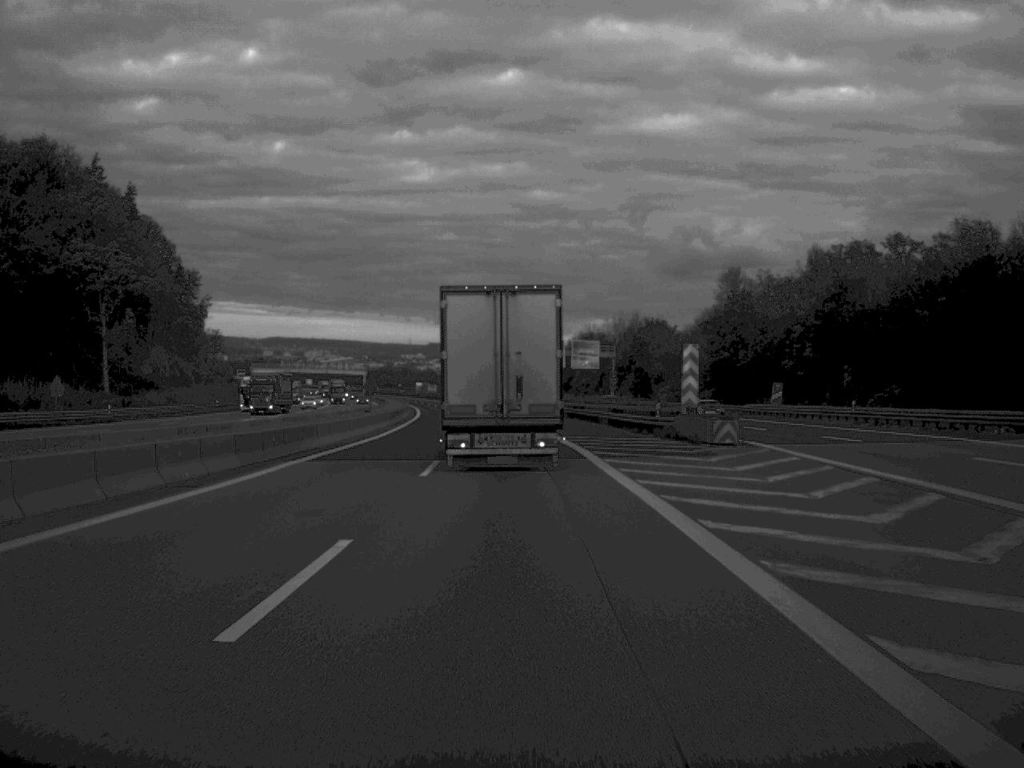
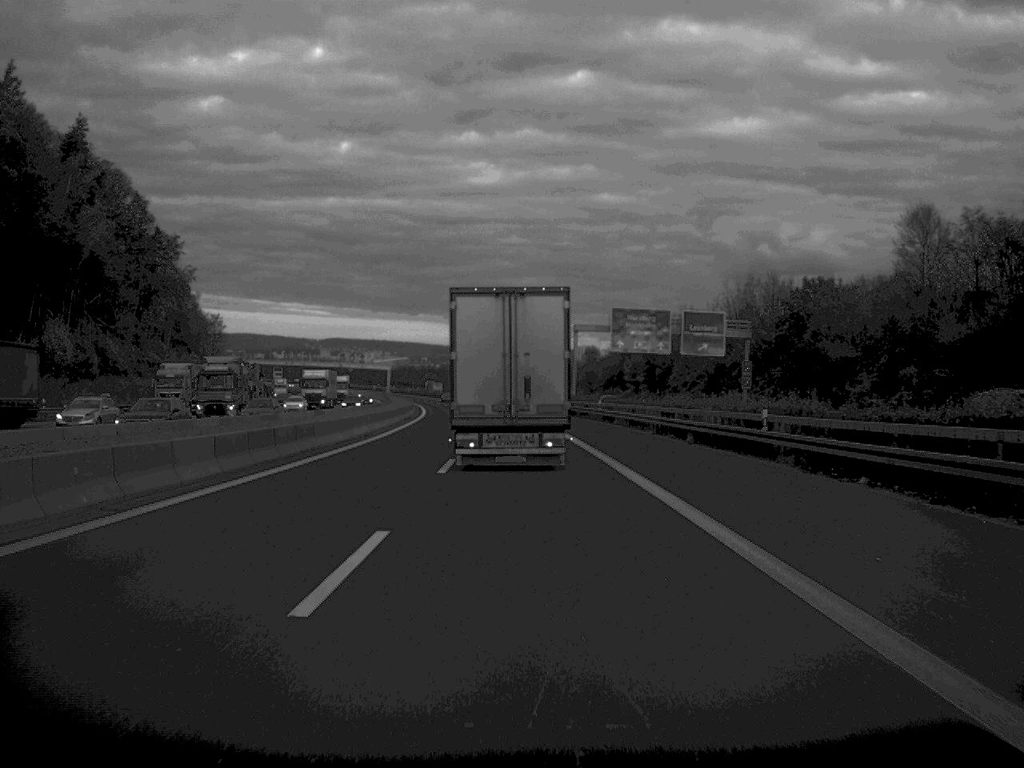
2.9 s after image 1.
(-1.7, +70.5) m; -3°
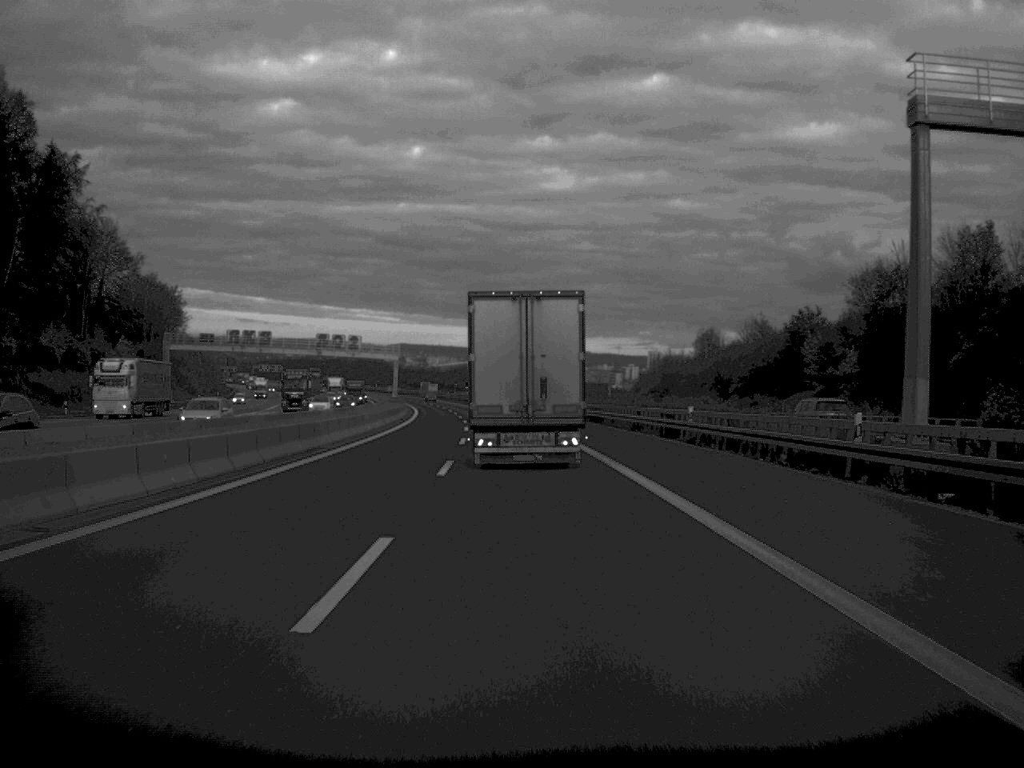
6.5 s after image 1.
(-2.3, +89.8) m; -3°
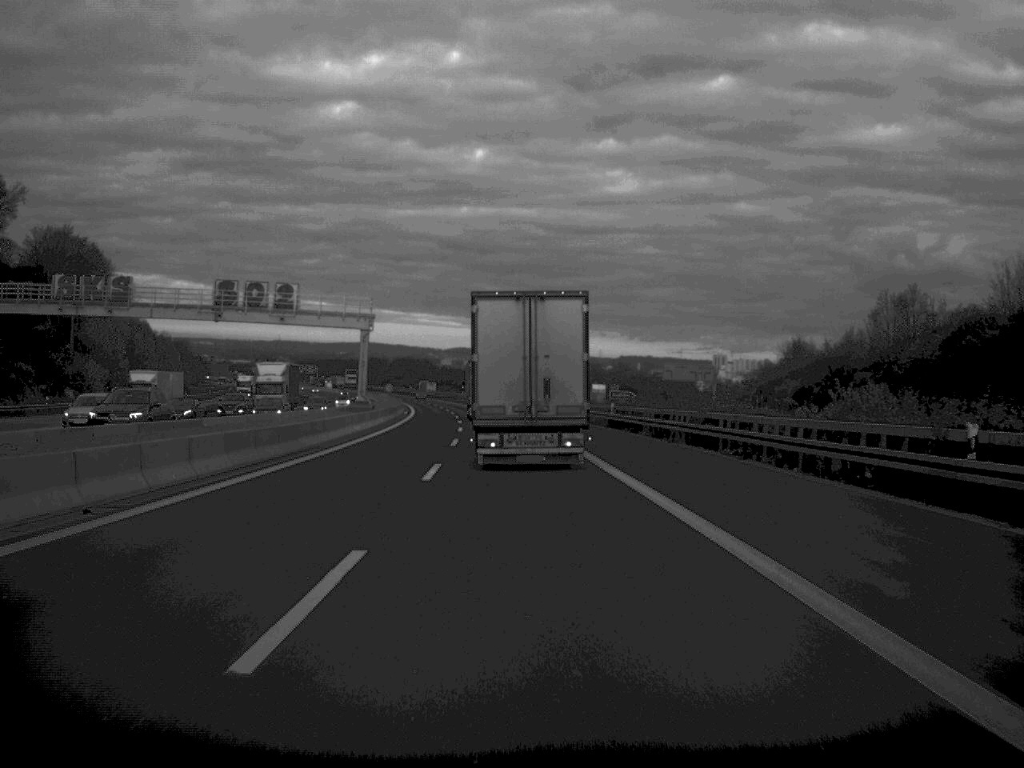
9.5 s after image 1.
(-1.7, +72.6) m; -3°
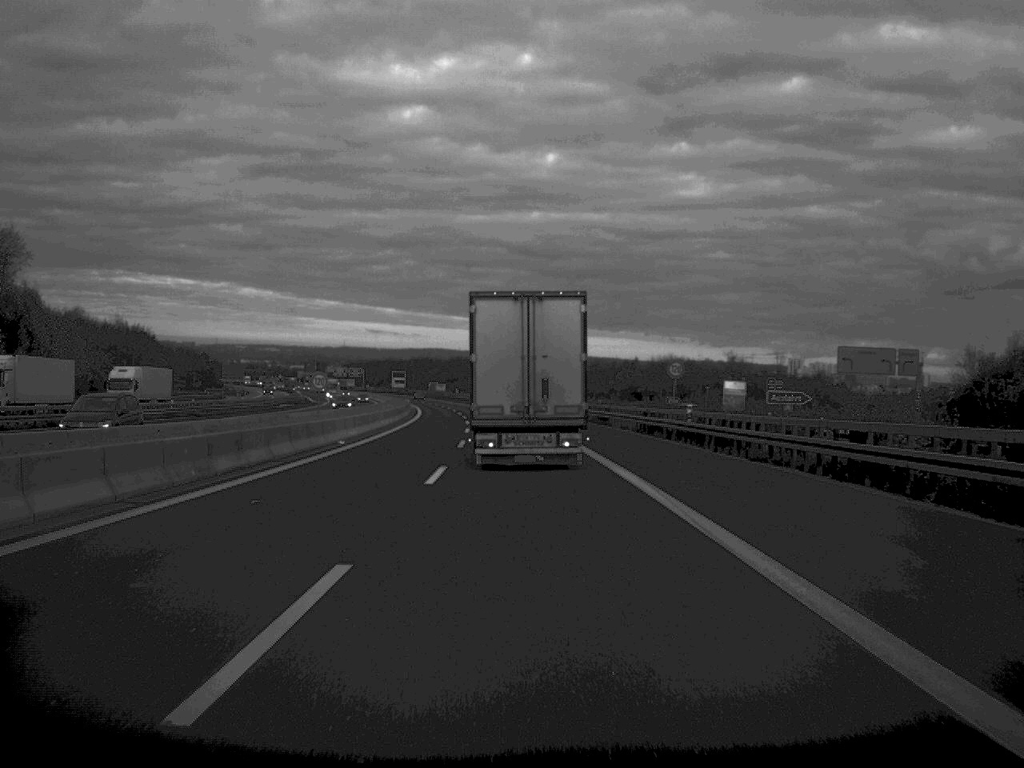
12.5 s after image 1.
(-1.9, +72.4) m; -3°
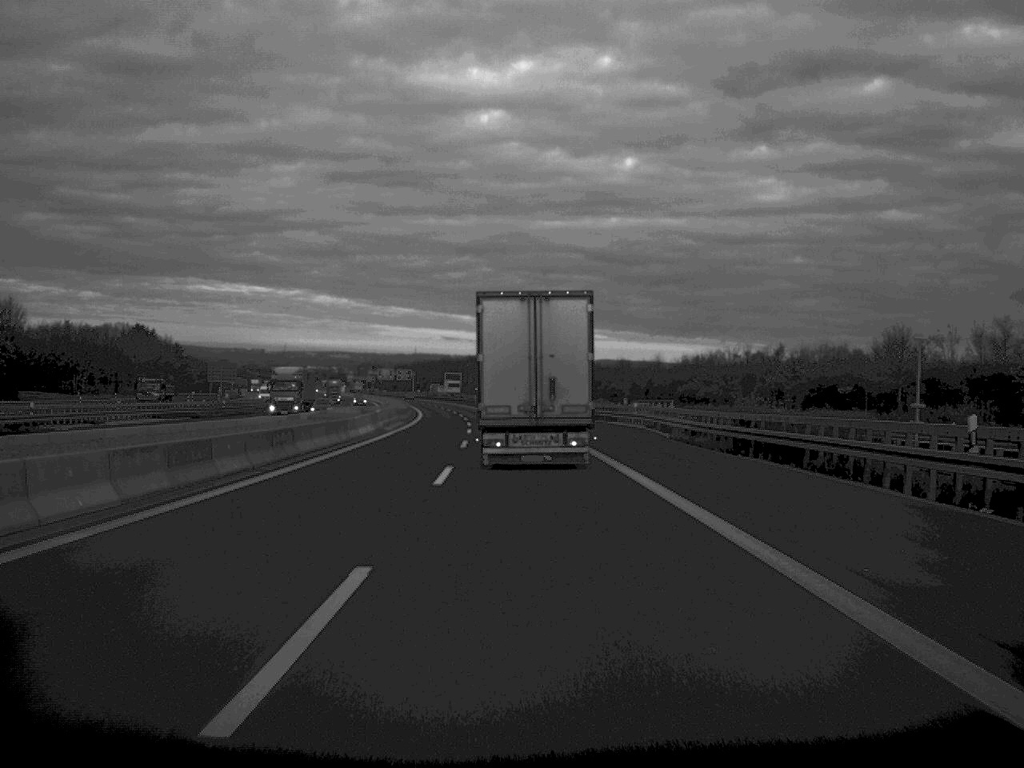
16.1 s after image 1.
(-2.5, +89.3) m; -3°
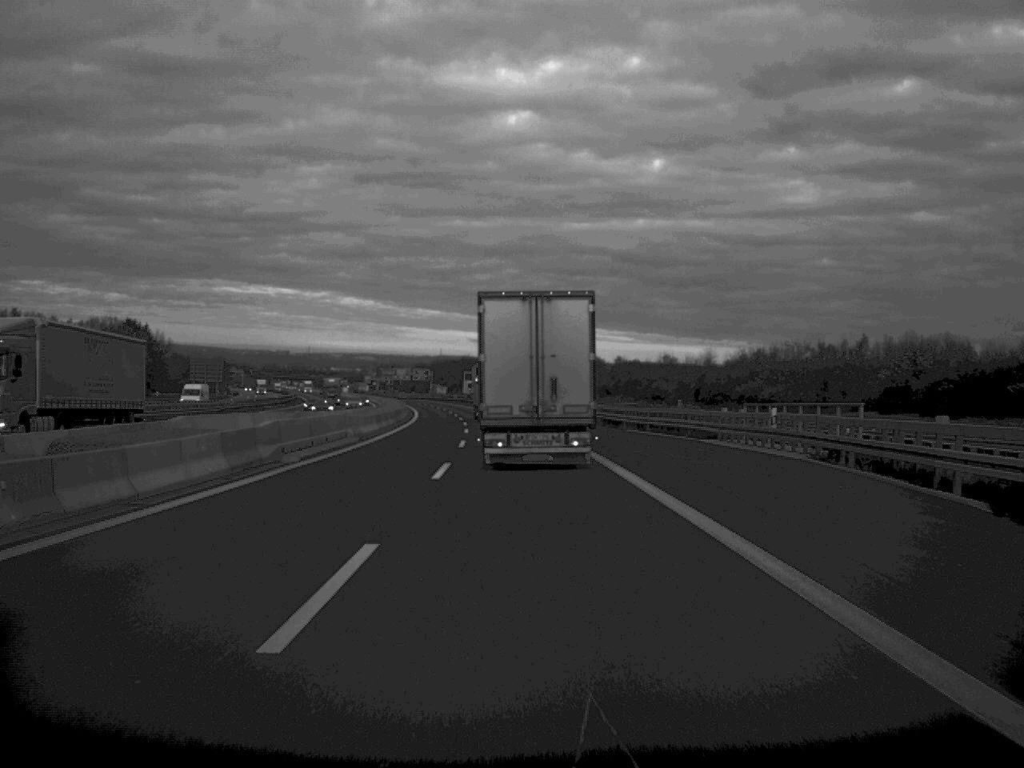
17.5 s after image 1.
(-0.3, +34.0) m; -1°
